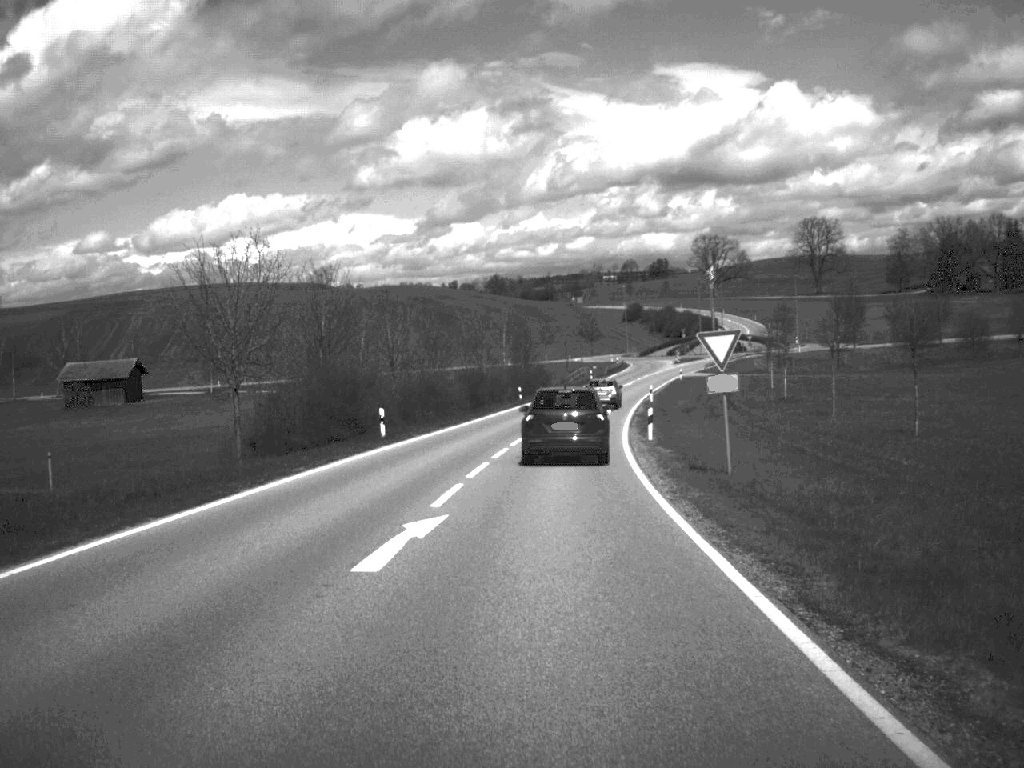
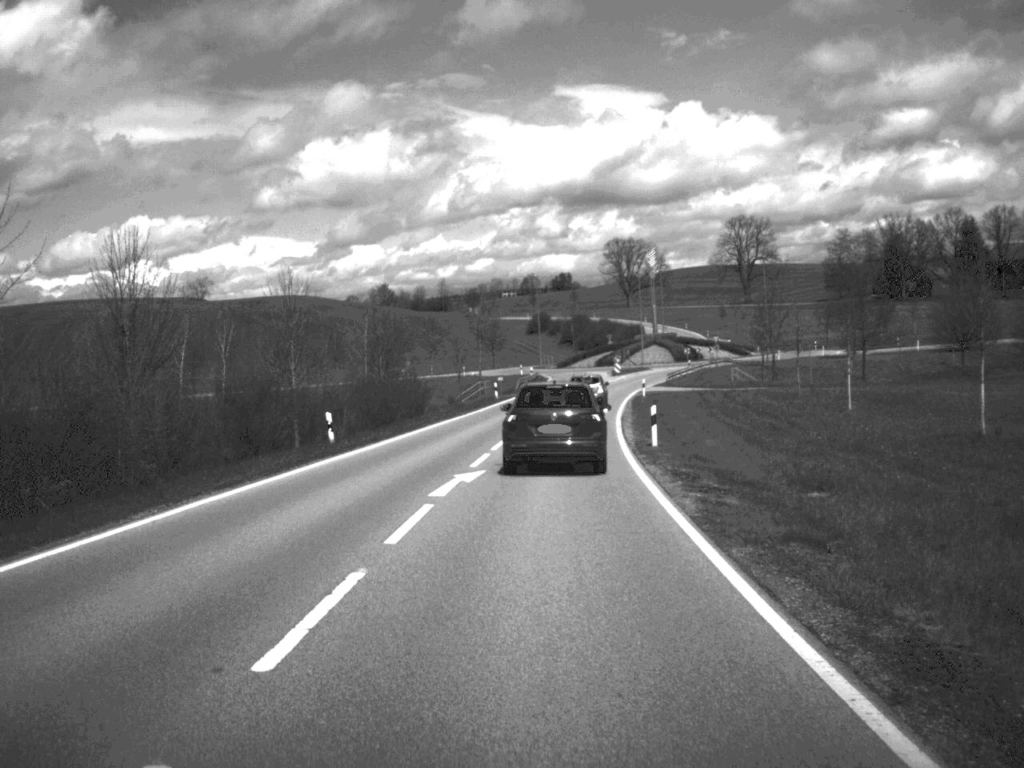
(+1.7, +44.9) m; +4°
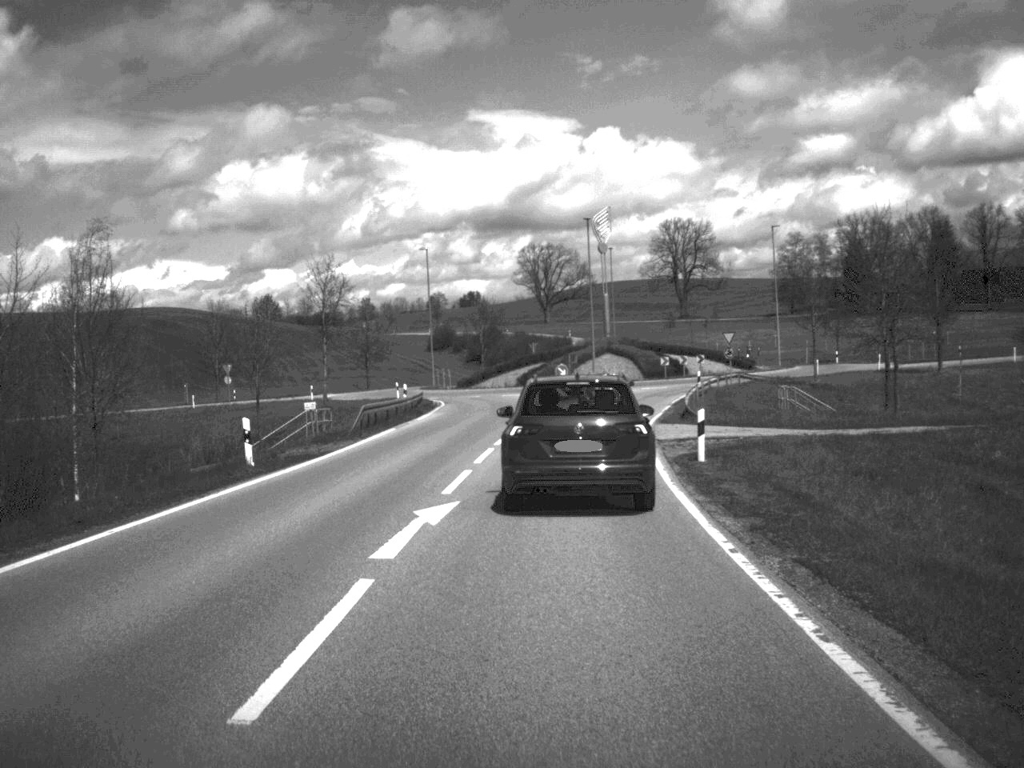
(+1.5, +47.1) m; +4°
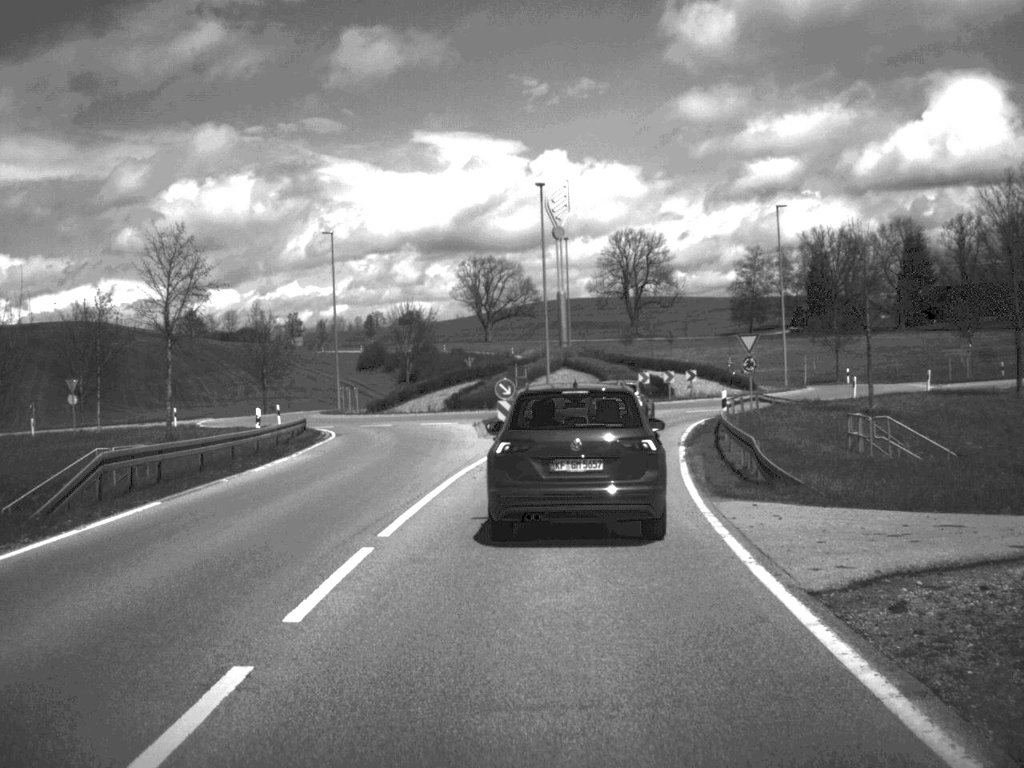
(+0.4, +20.4) m; +3°
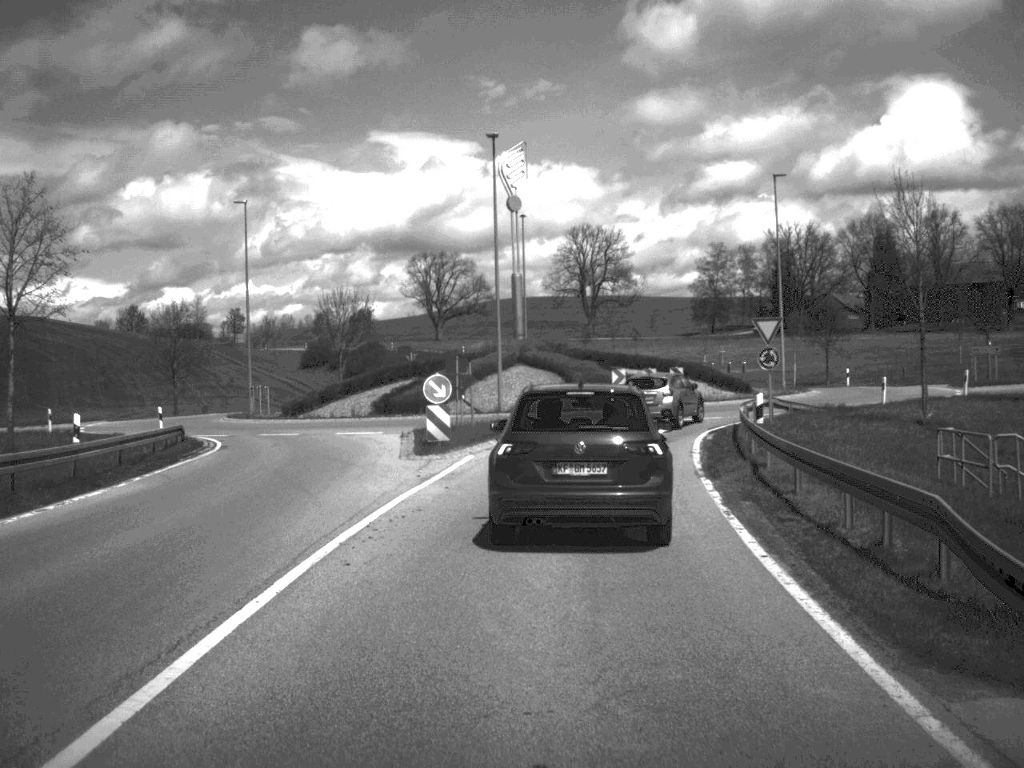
(+0.2, +11.3) m; +2°
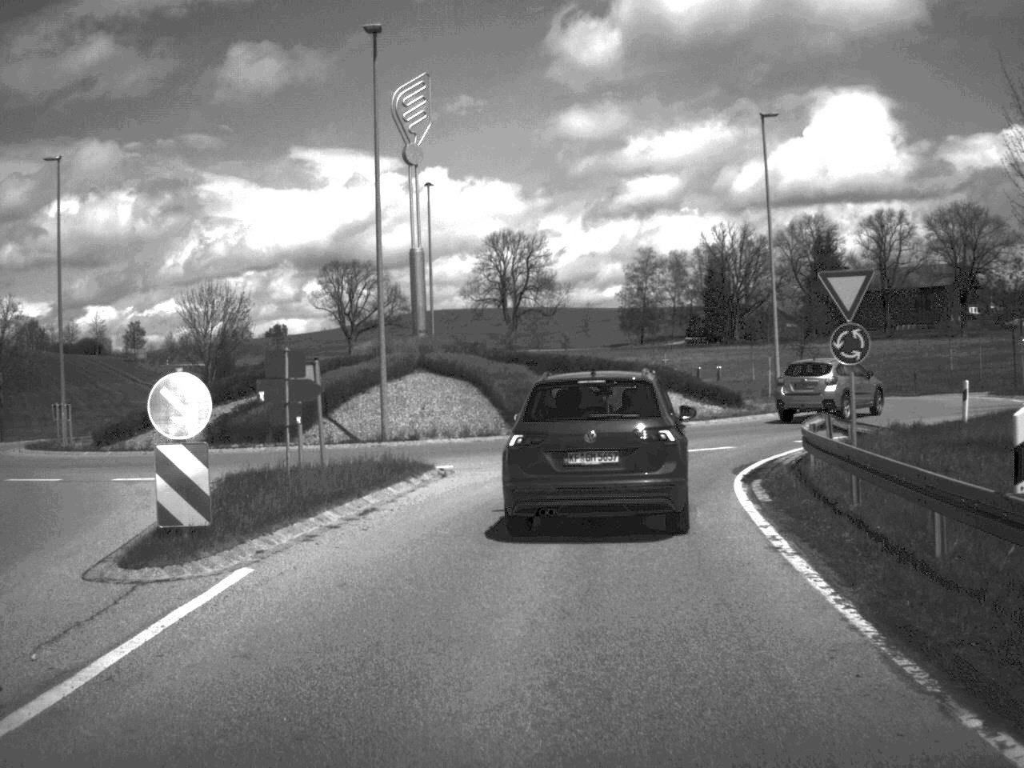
(+0.4, +15.3) m; +3°
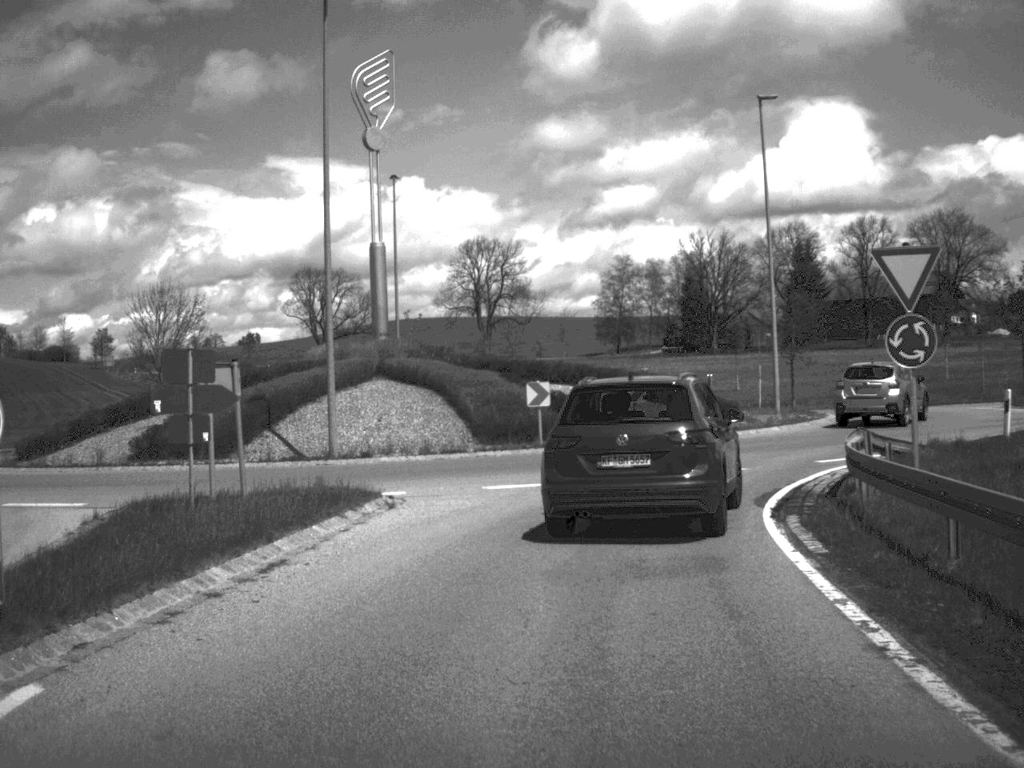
(0.0, +4.2) m; +1°
